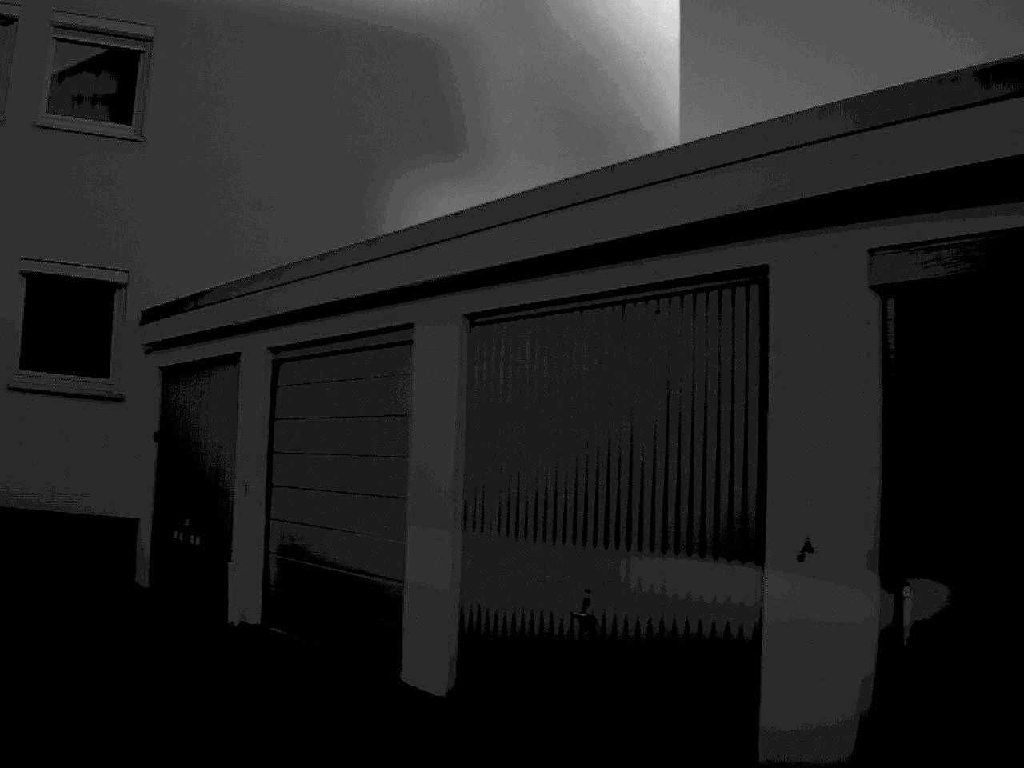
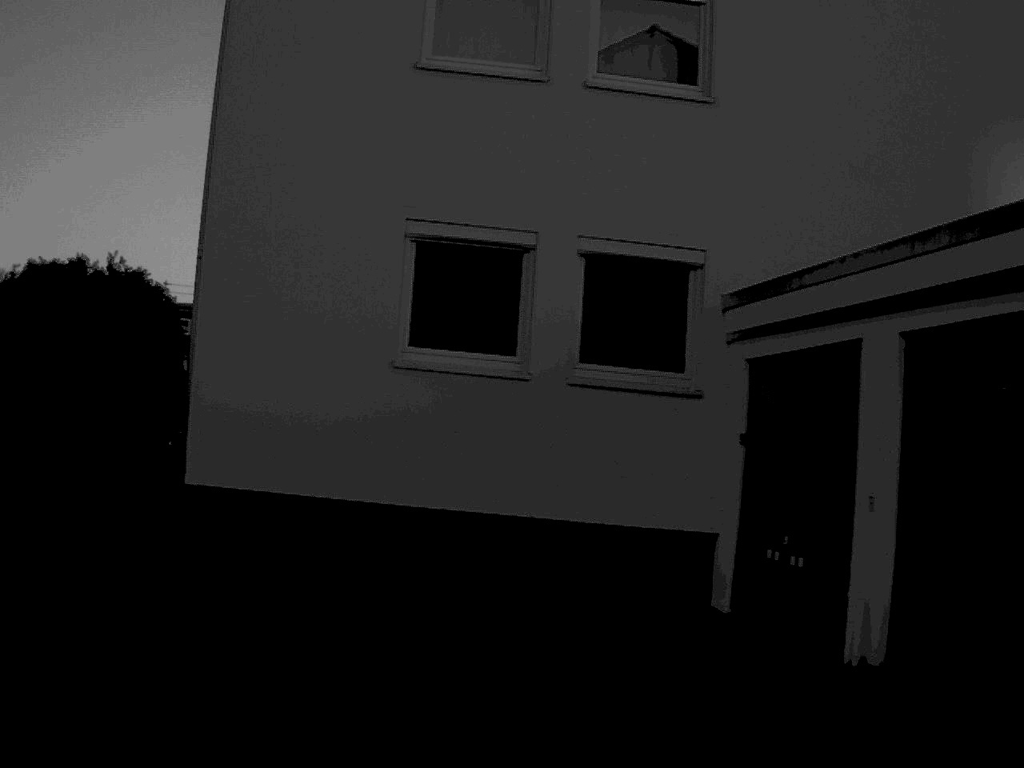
(-0.3, +1.7) m; -23°
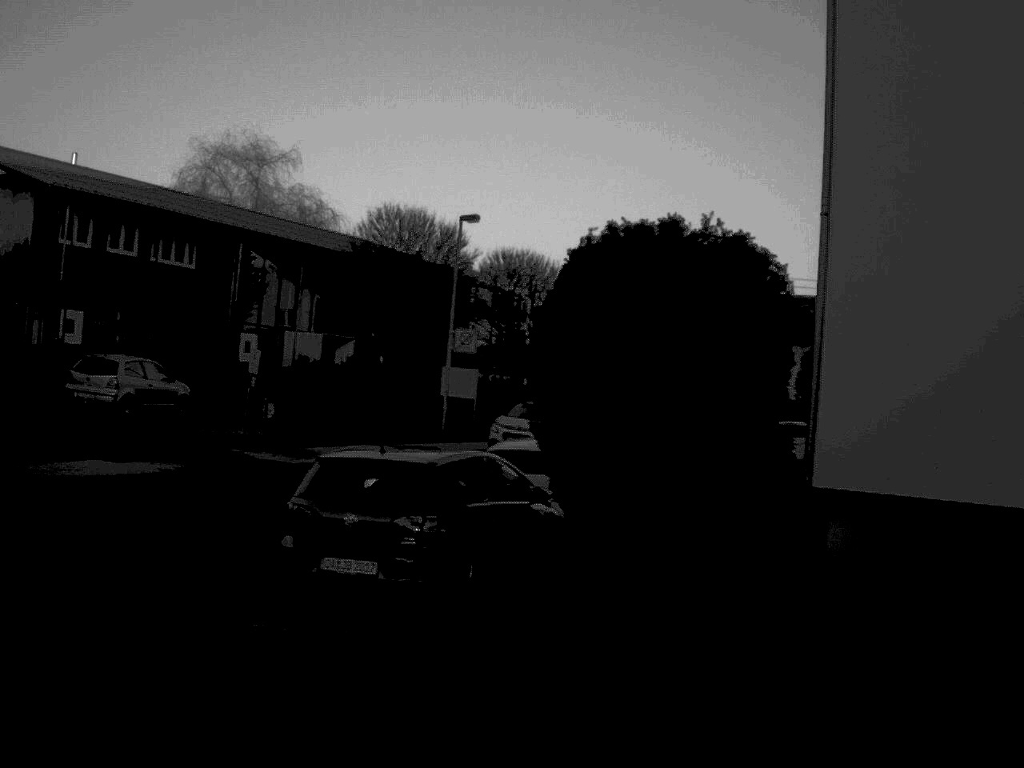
(-0.4, +1.9) m; -24°
